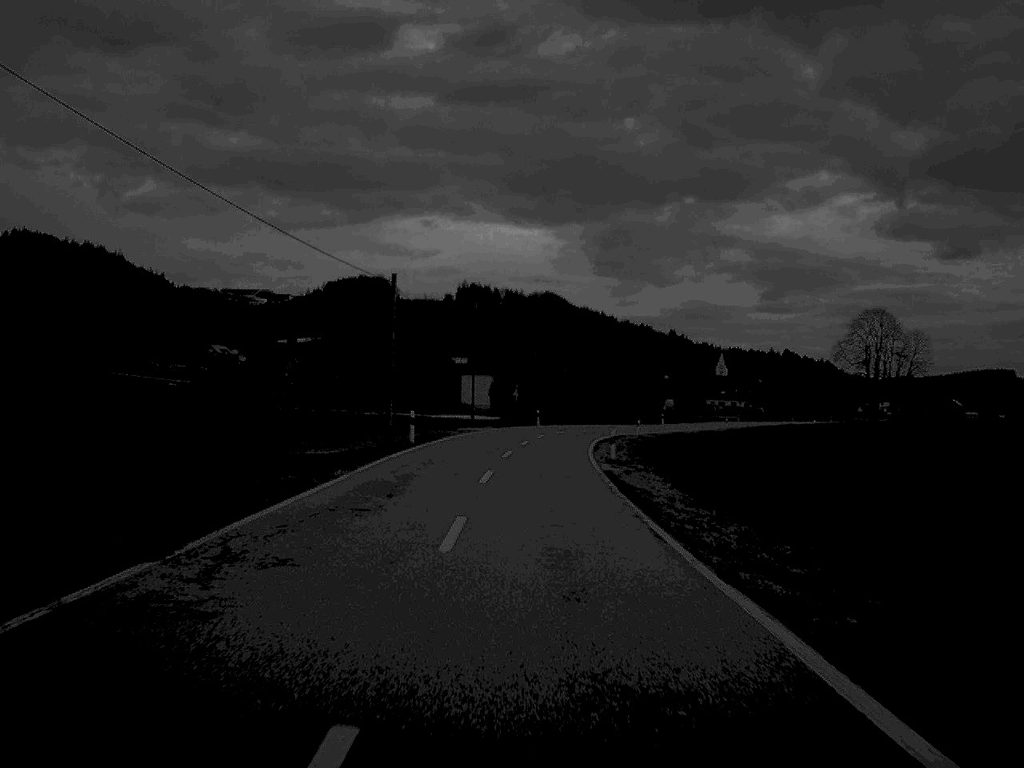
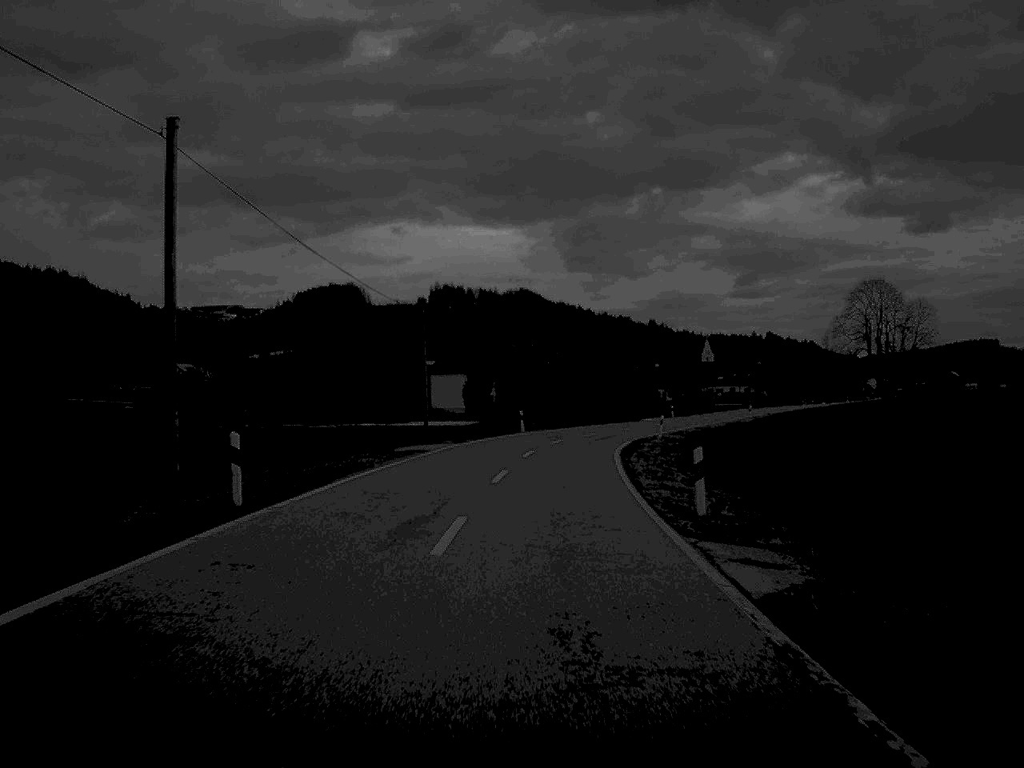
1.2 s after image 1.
(+0.1, +24.2) m; +1°
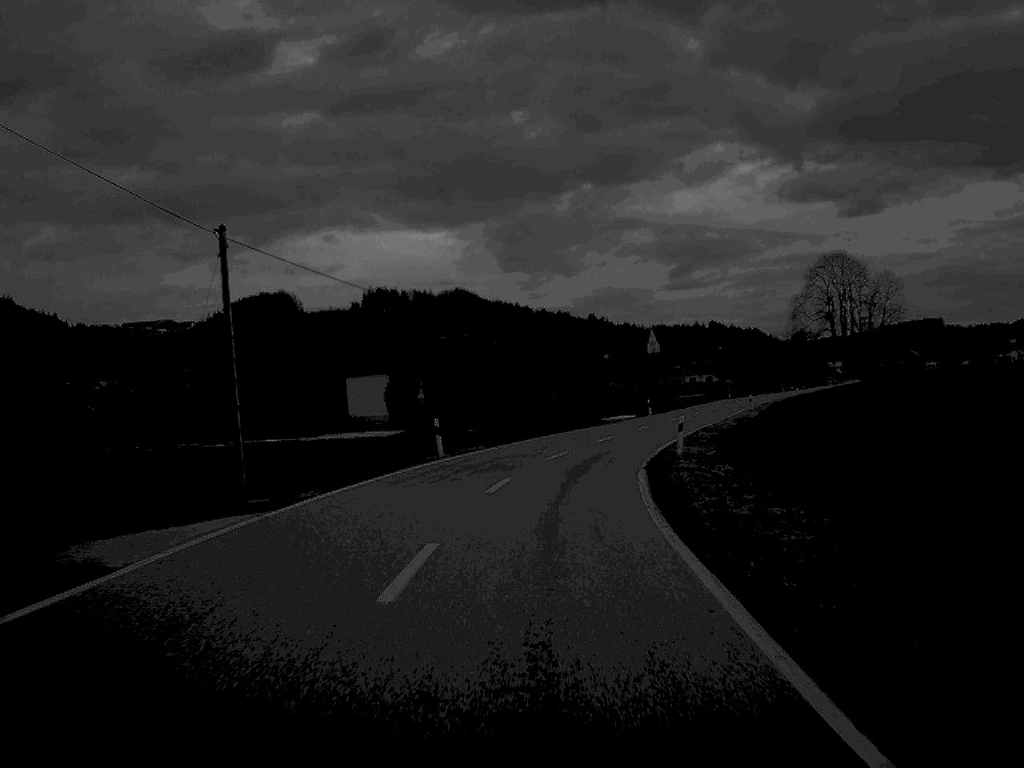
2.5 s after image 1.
(+0.6, +26.3) m; +3°
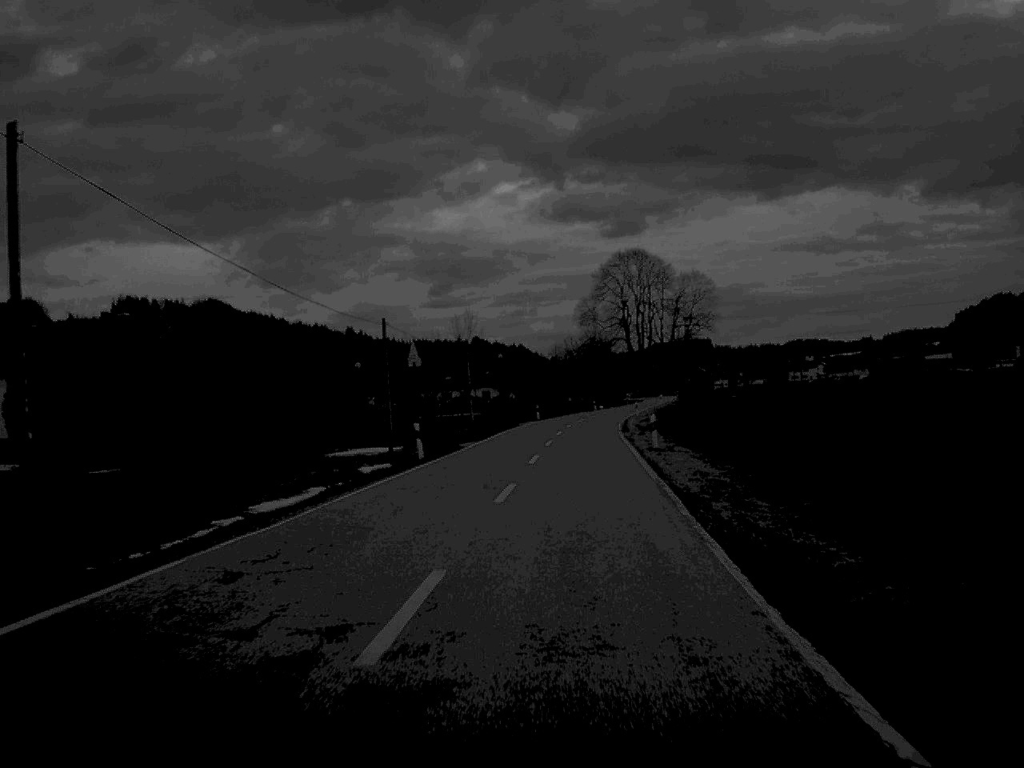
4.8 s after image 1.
(+4.3, +48.4) m; +11°
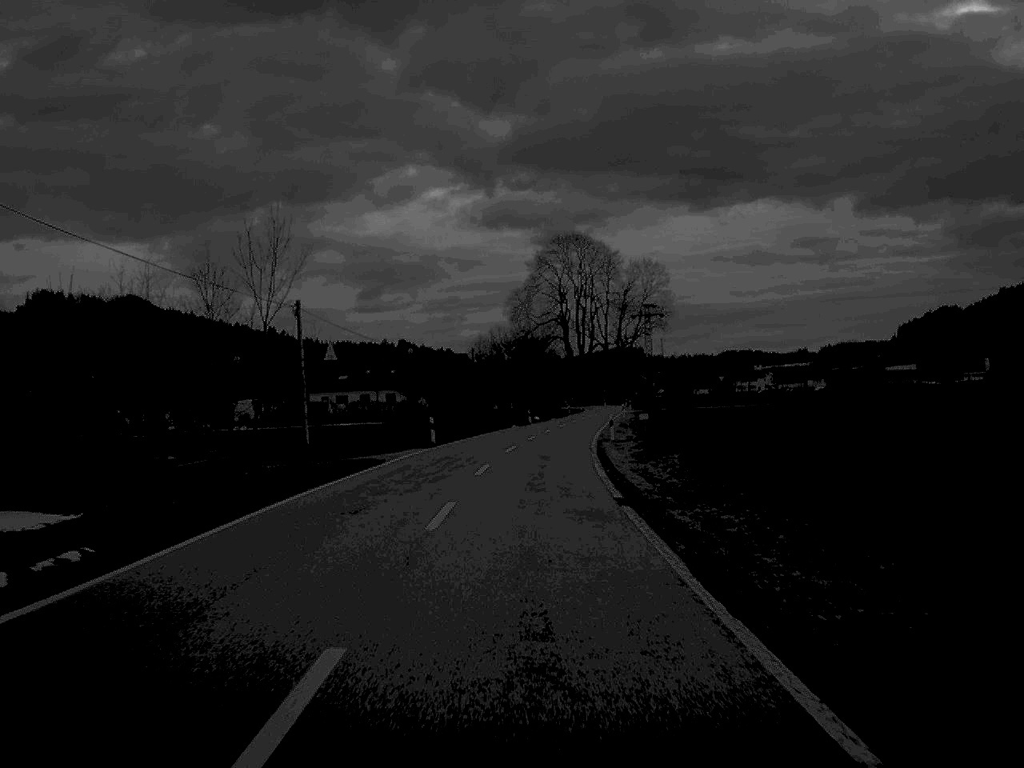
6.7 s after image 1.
(+1.5, +38.5) m; +3°
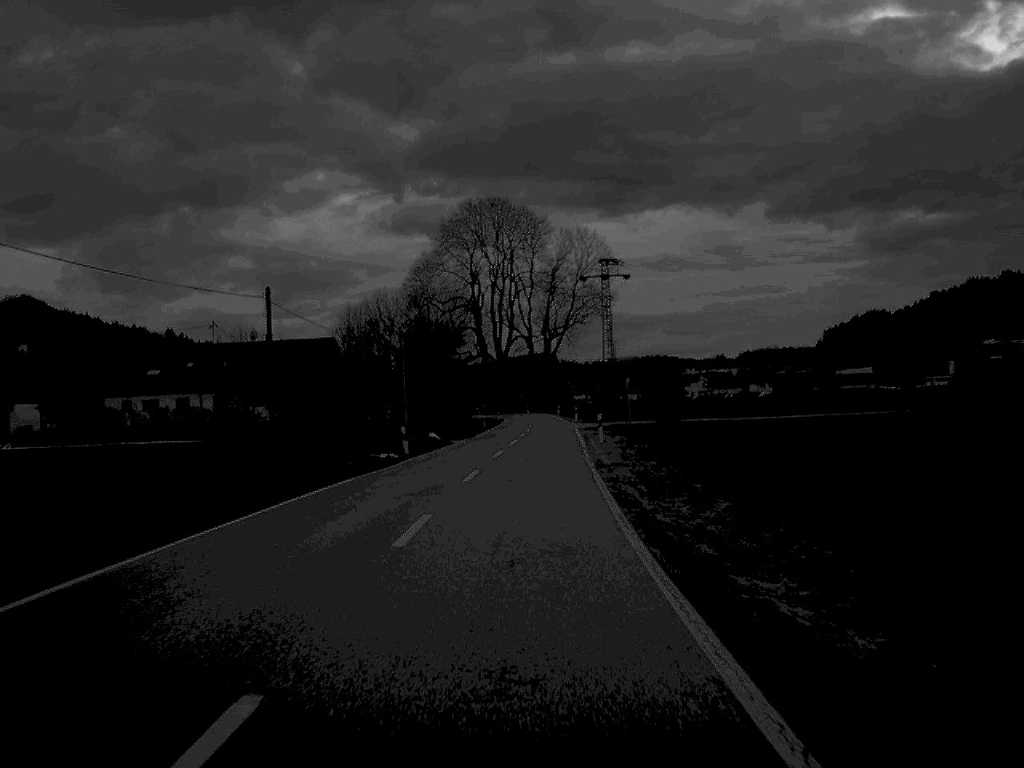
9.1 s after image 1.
(+1.4, +48.1) m; +4°
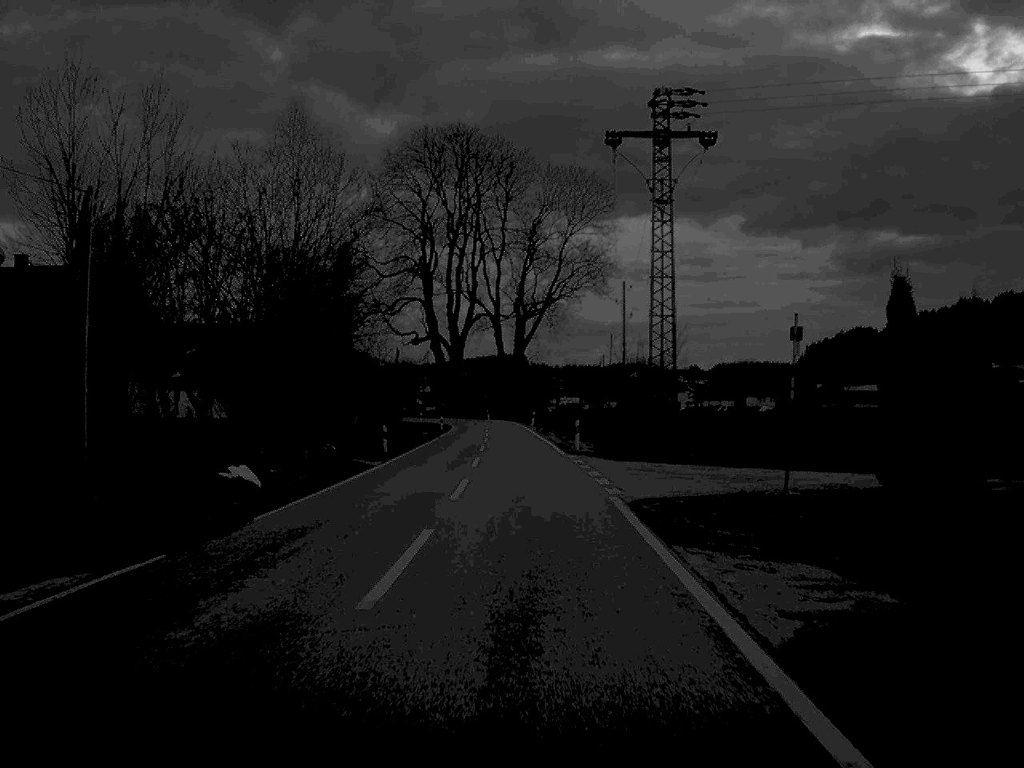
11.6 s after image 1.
(+0.7, +49.0) m; +2°
